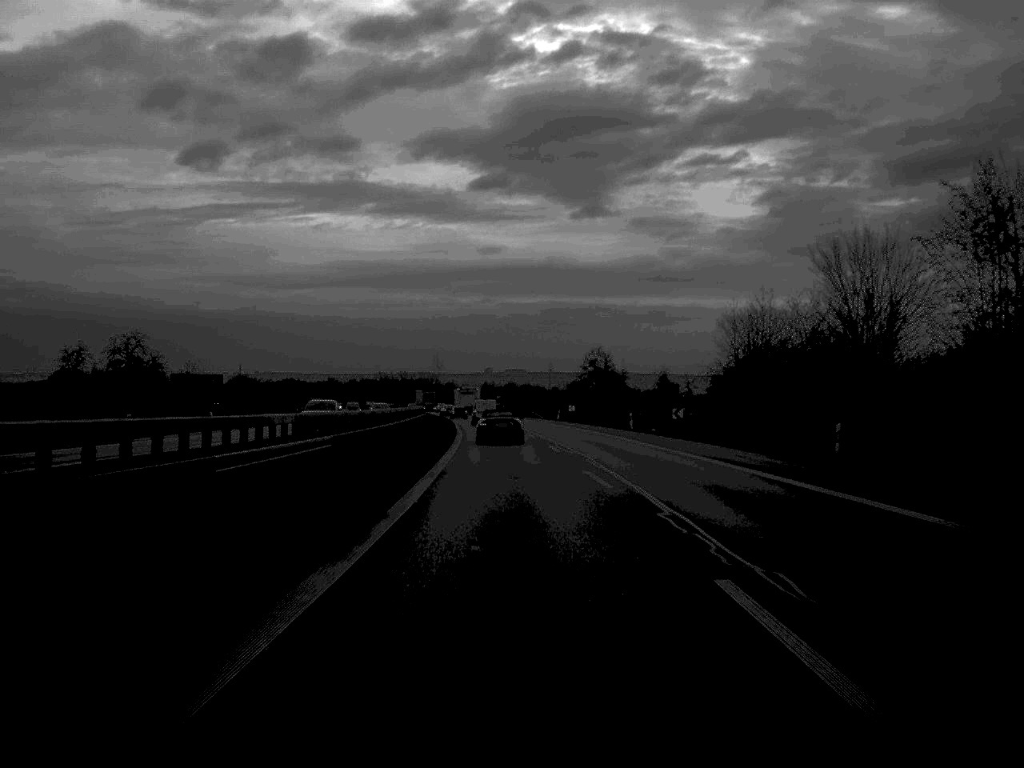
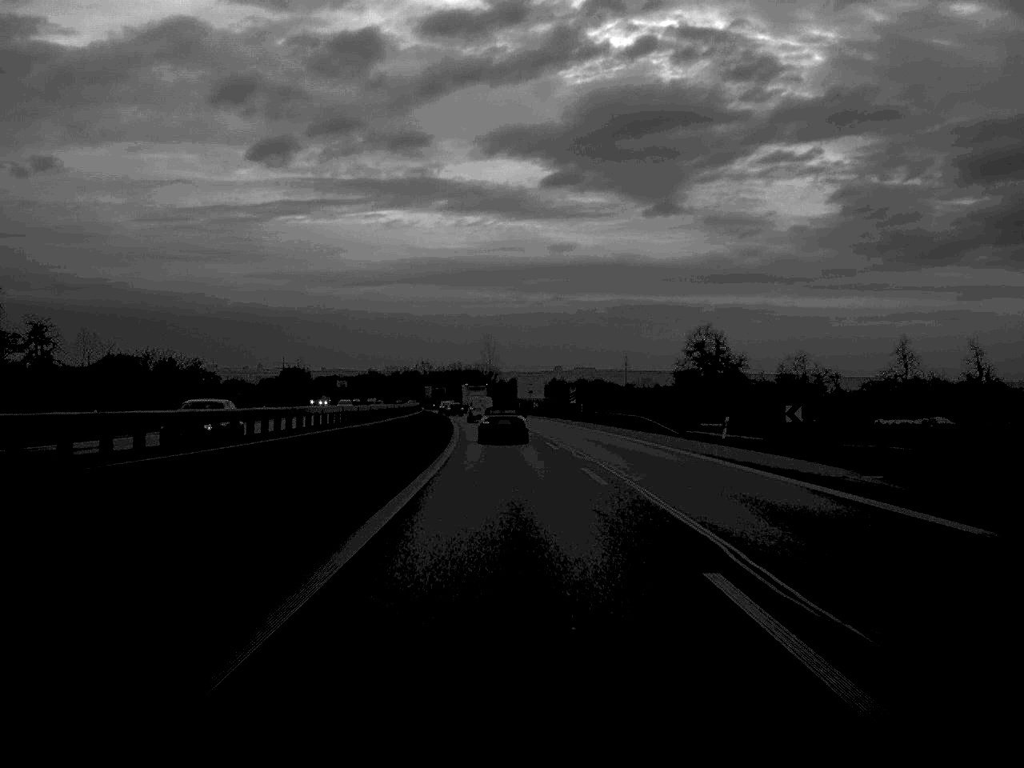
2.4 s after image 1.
(-2.0, +72.6) m; -3°
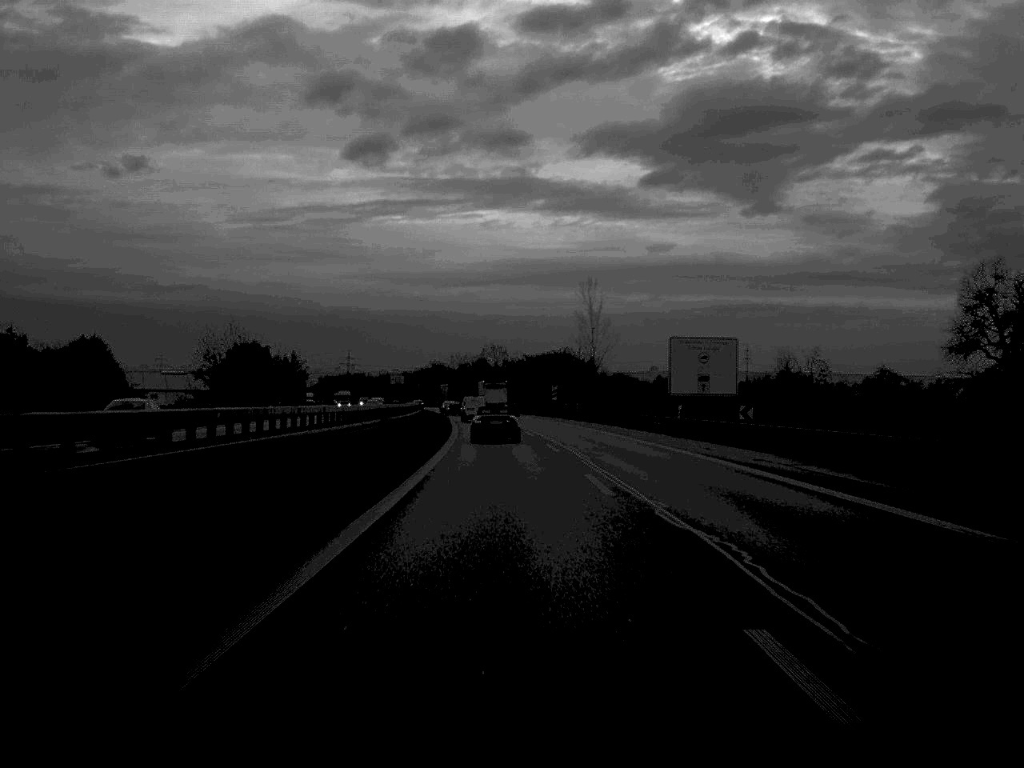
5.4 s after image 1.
(-3.3, +93.8) m; -4°
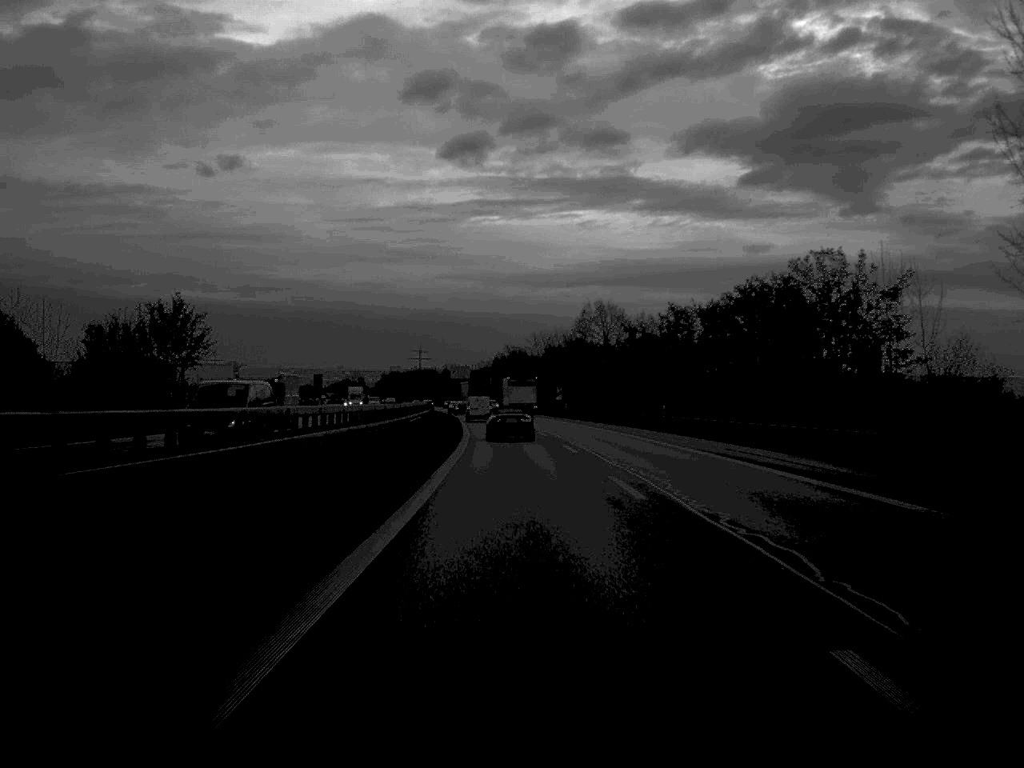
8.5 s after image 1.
(-3.5, +91.8) m; -4°
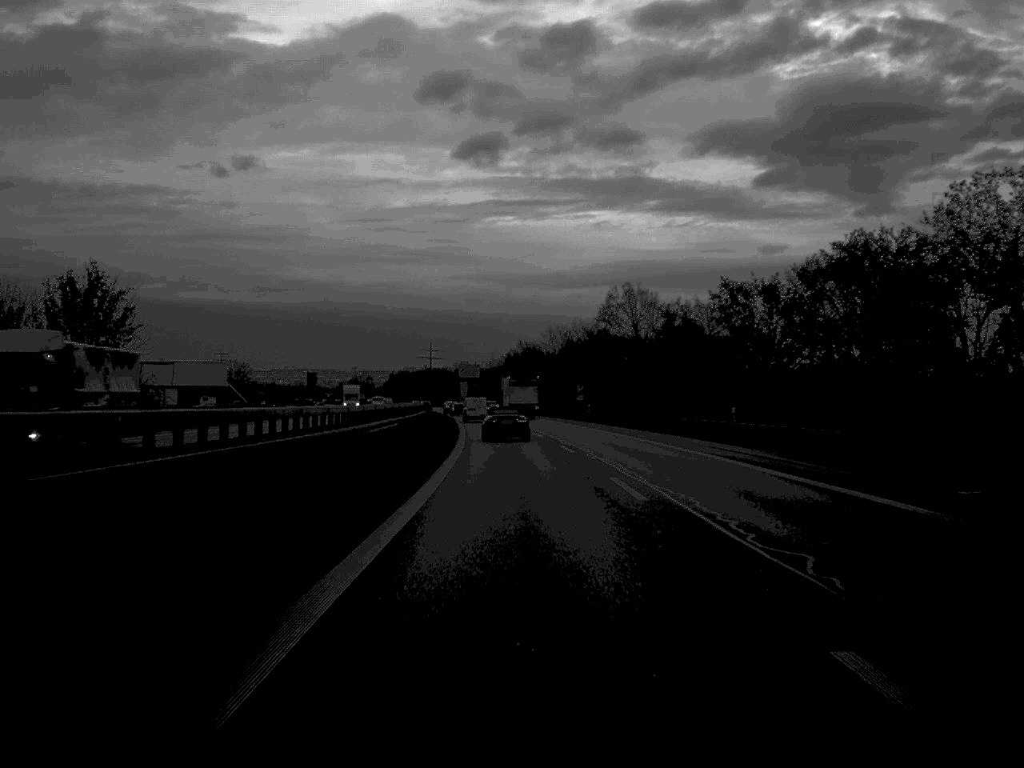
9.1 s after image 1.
(-0.1, +18.2) m; -1°
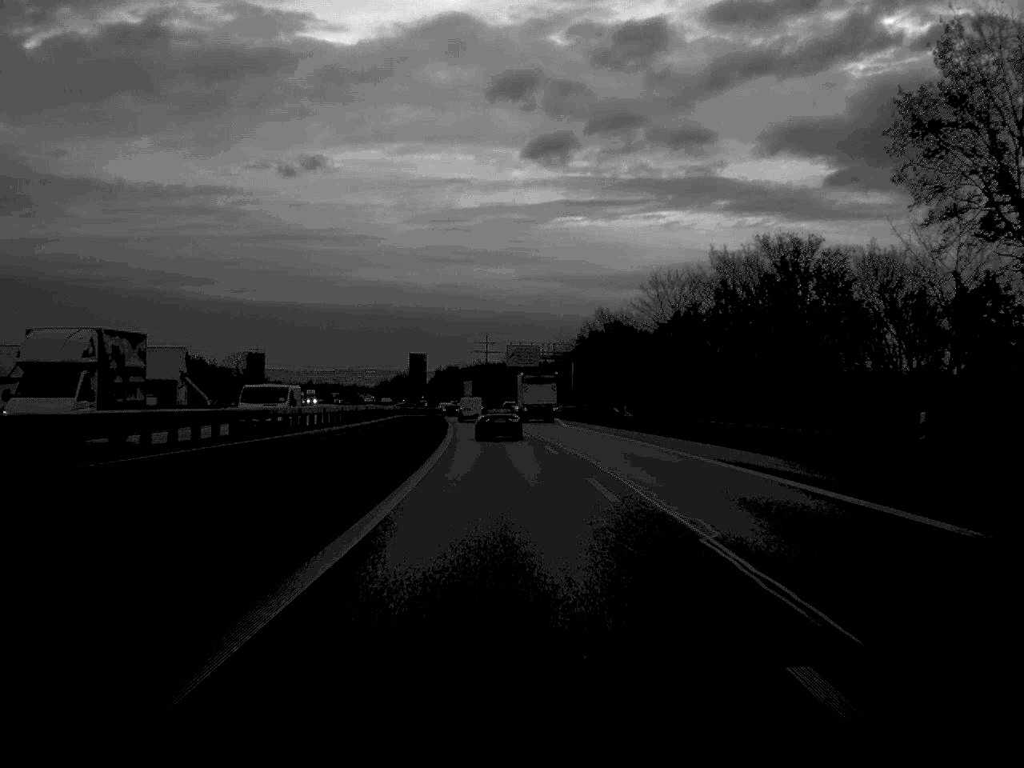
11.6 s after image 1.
(-1.7, +73.2) m; -3°
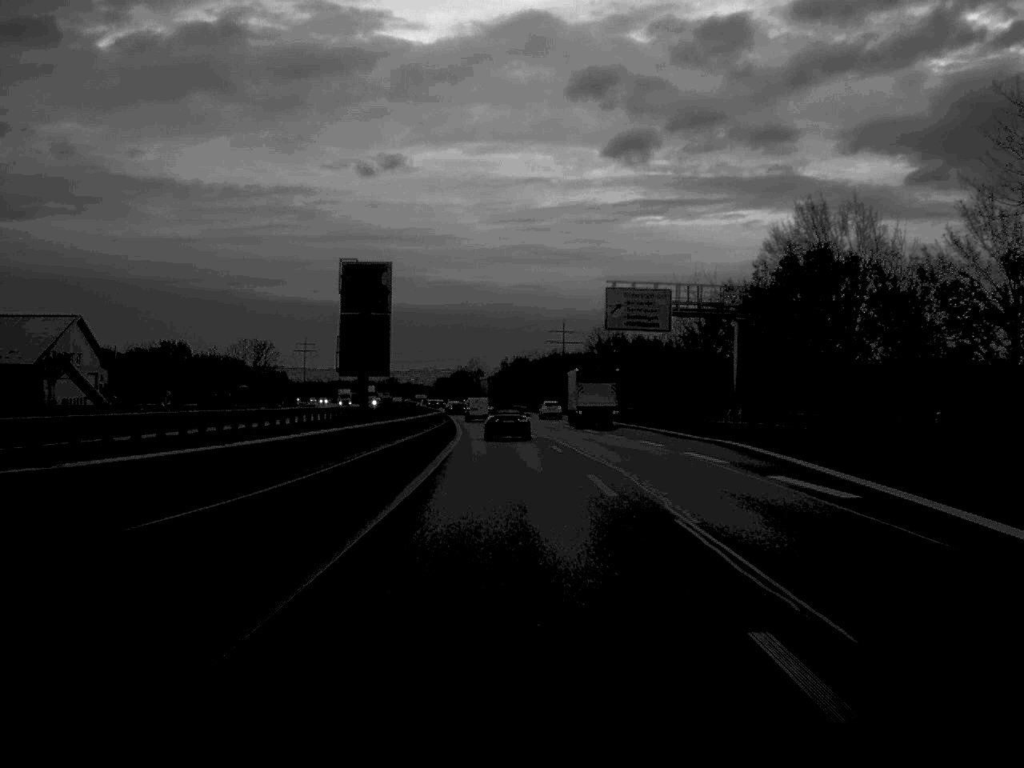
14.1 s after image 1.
(-2.2, +71.7) m; -3°
